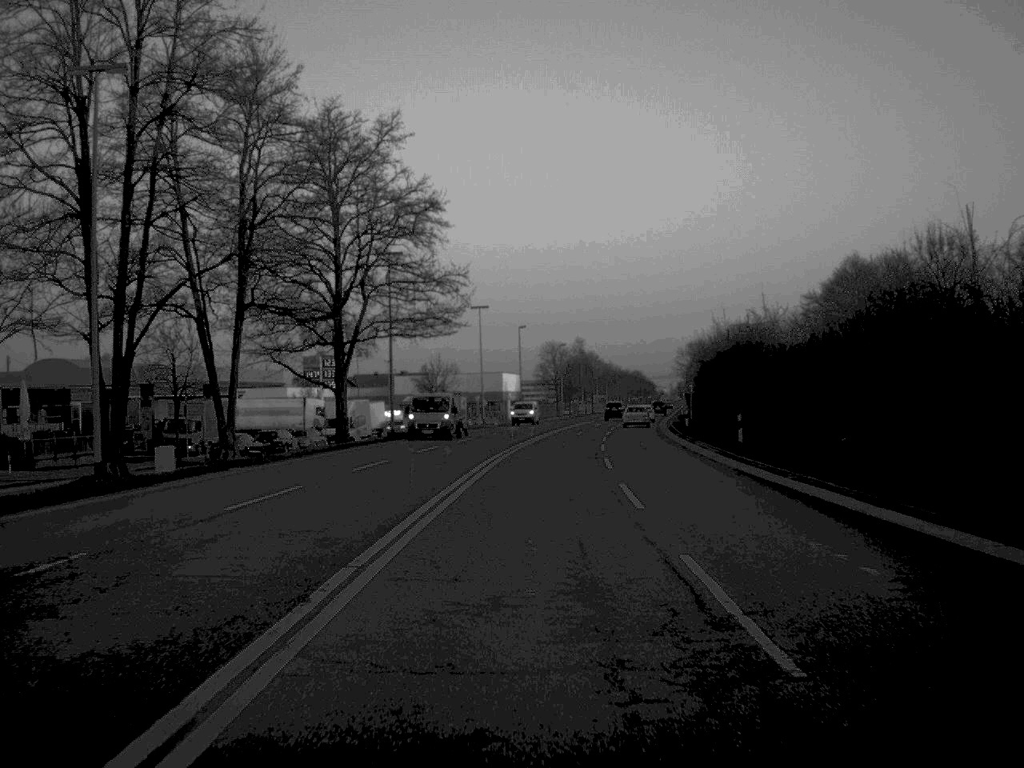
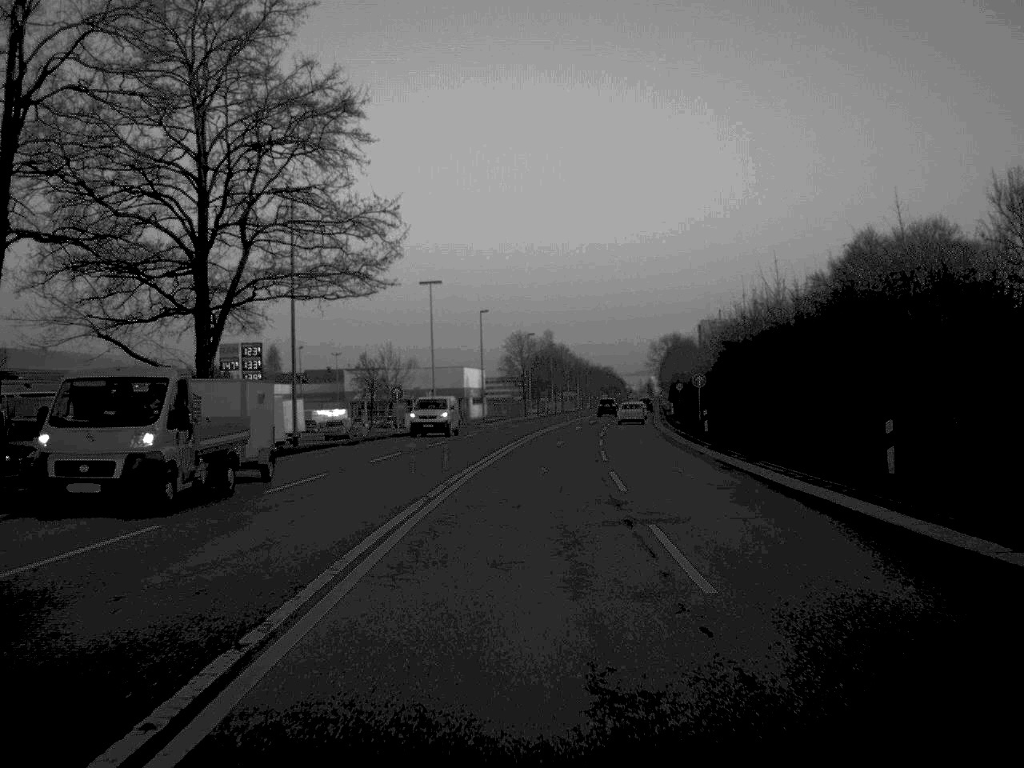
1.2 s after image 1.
(+0.3, +20.8) m; +2°
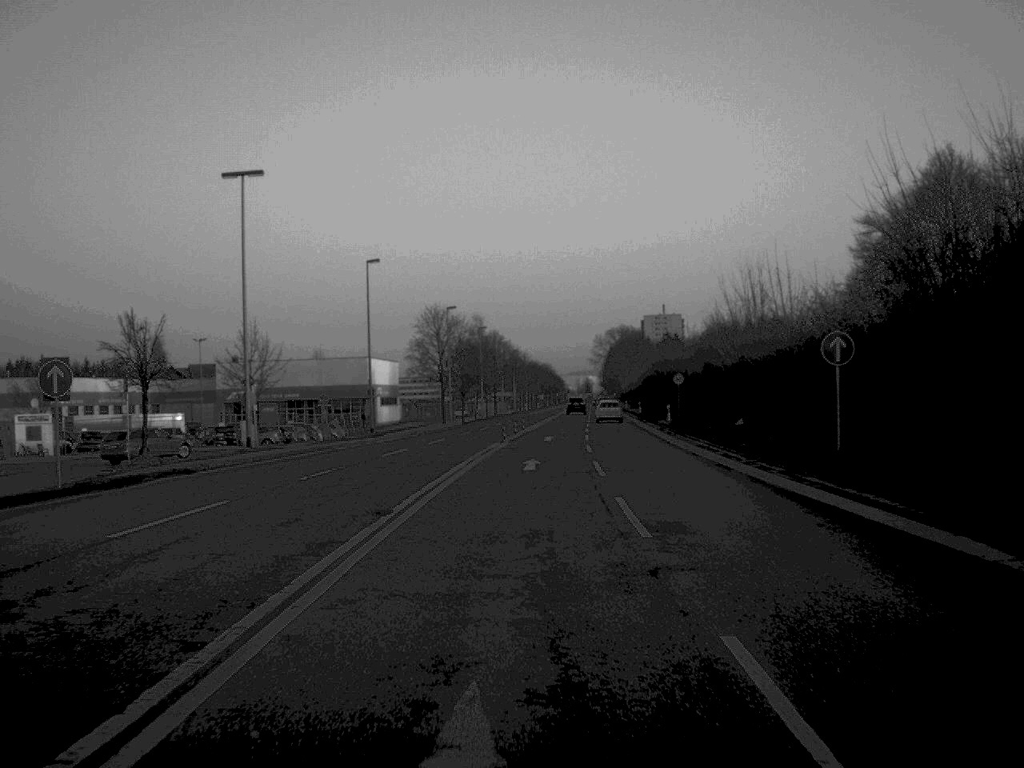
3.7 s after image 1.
(+1.2, +43.6) m; +3°
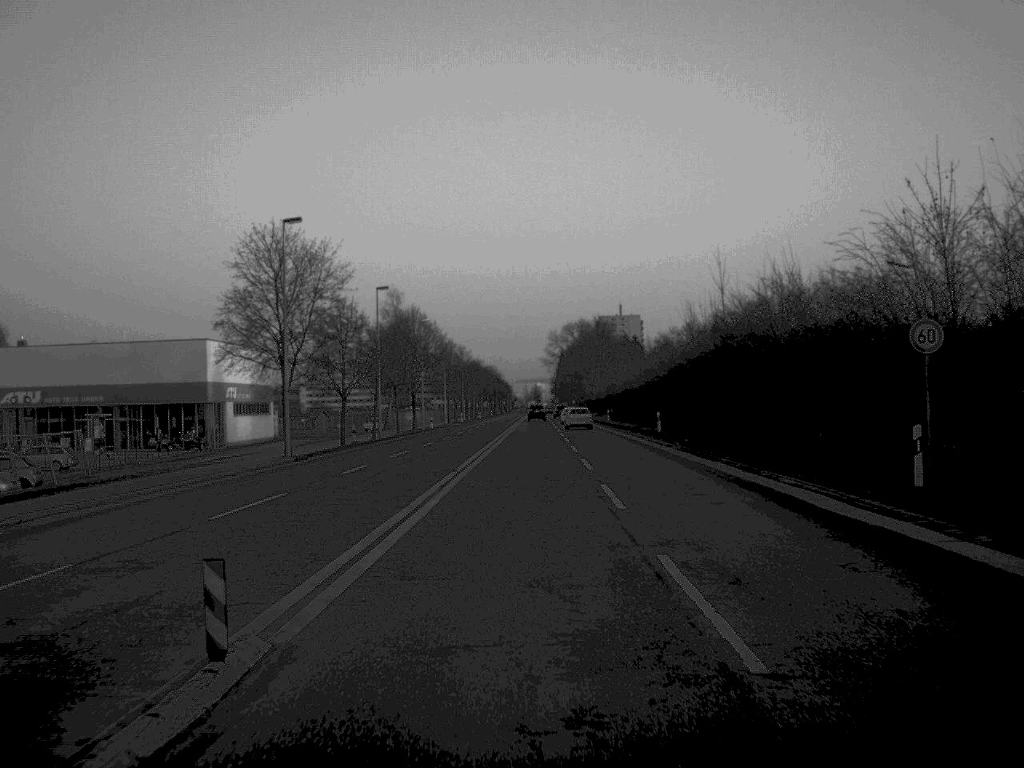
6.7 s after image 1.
(+1.2, +54.9) m; +2°
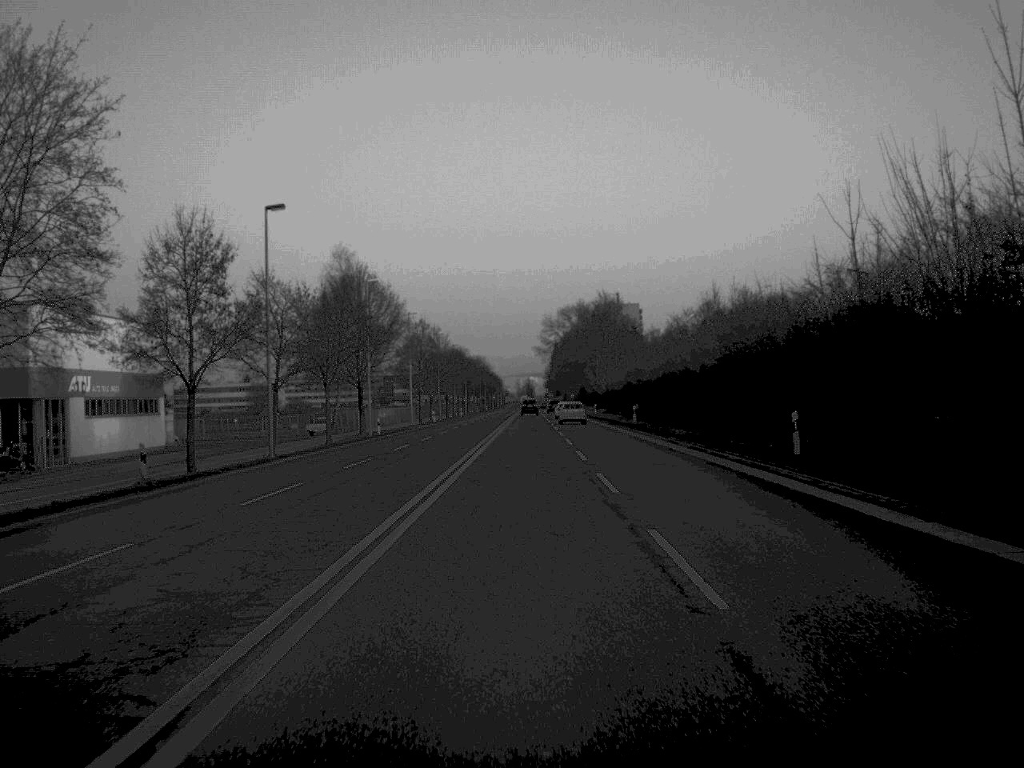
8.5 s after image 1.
(+0.2, +33.3) m; 0°
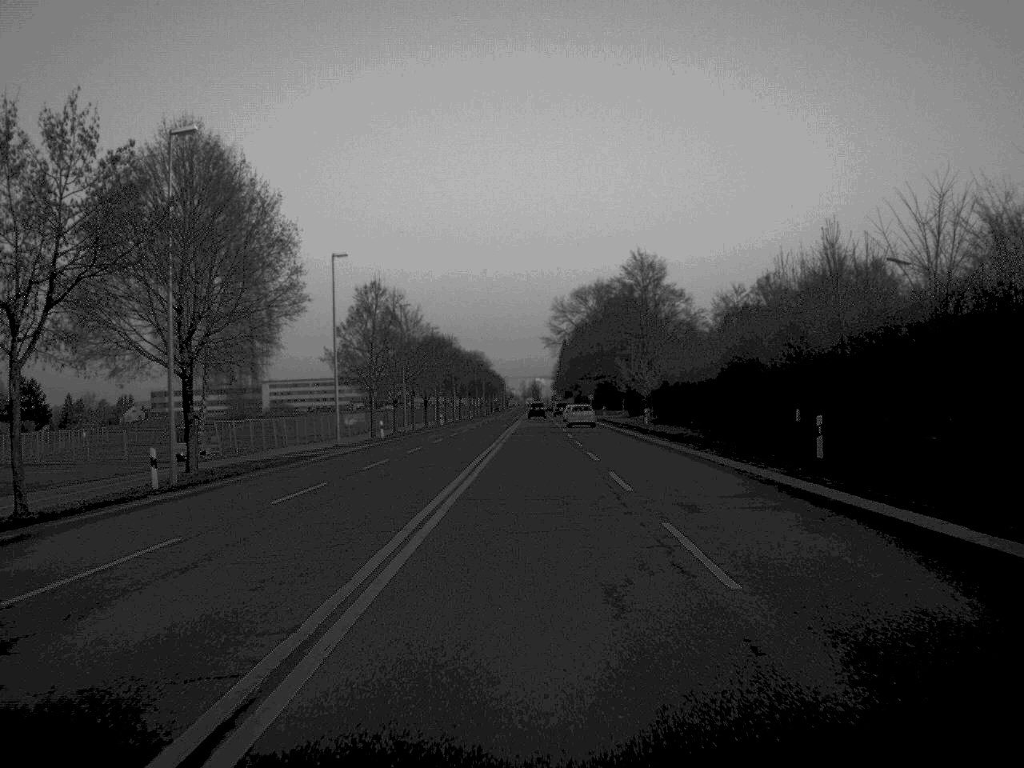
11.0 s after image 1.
(-0.1, +46.5) m; 0°
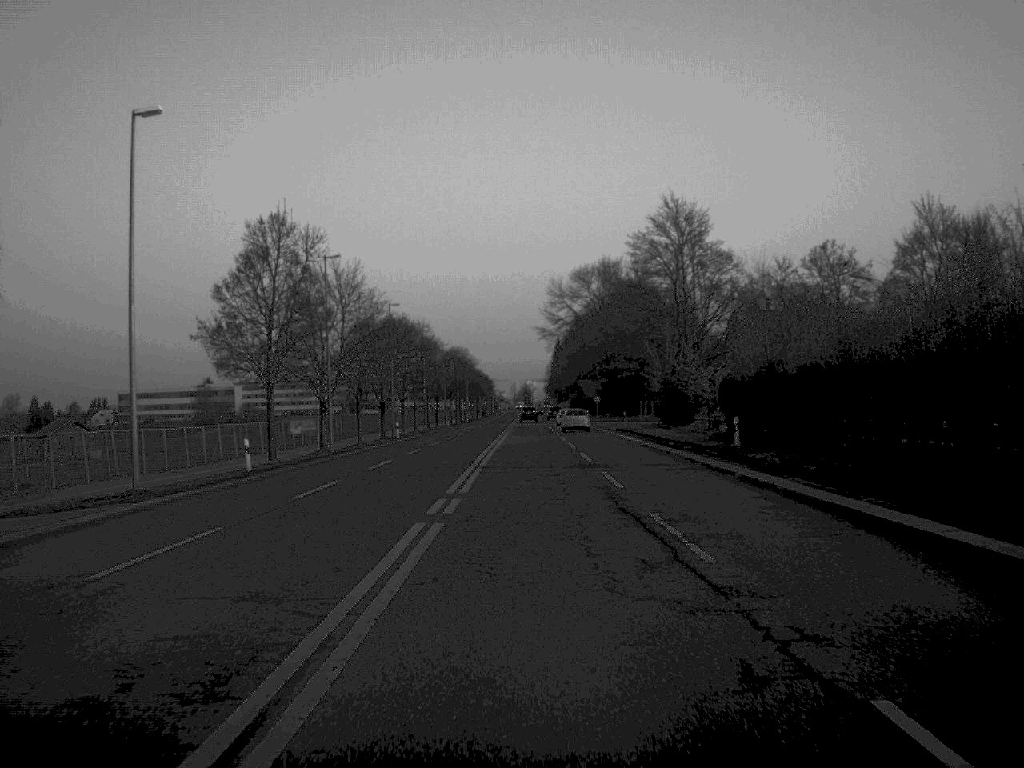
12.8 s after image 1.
(+0.1, +33.7) m; 0°
